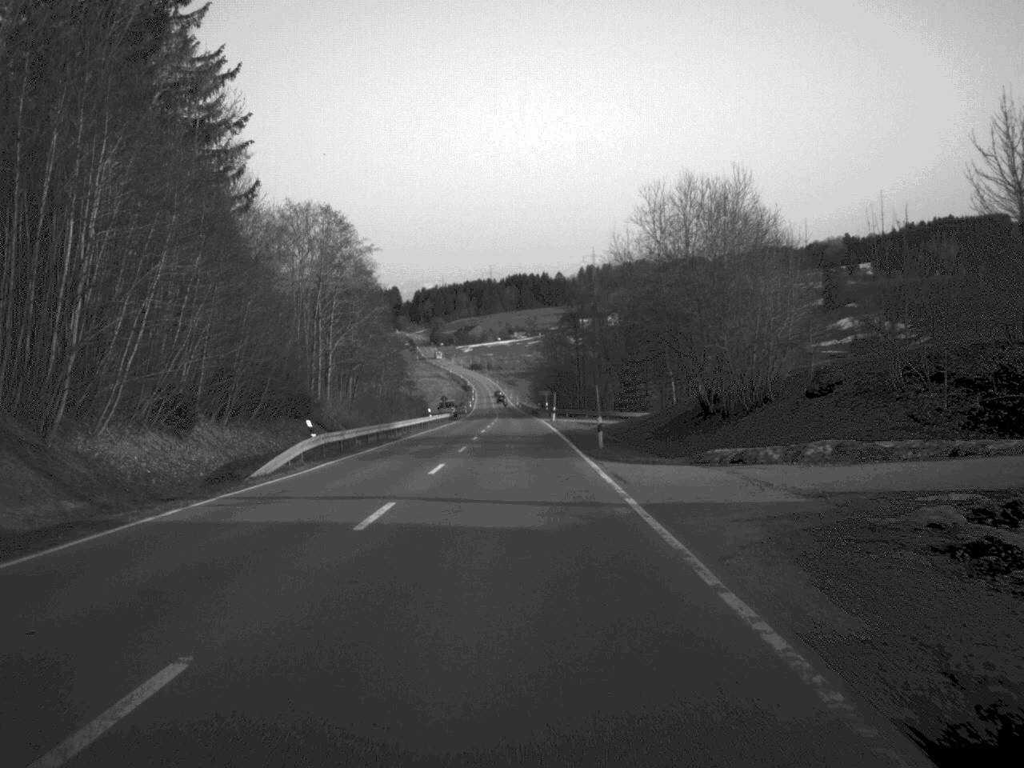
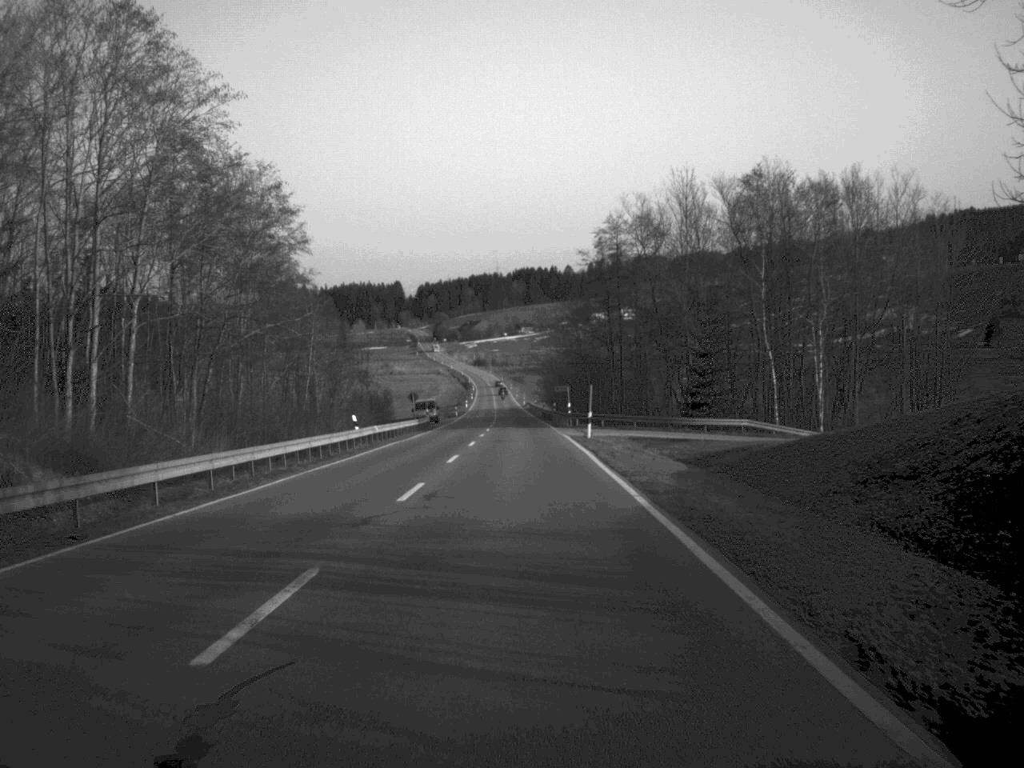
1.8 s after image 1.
(-0.2, +43.0) m; 0°
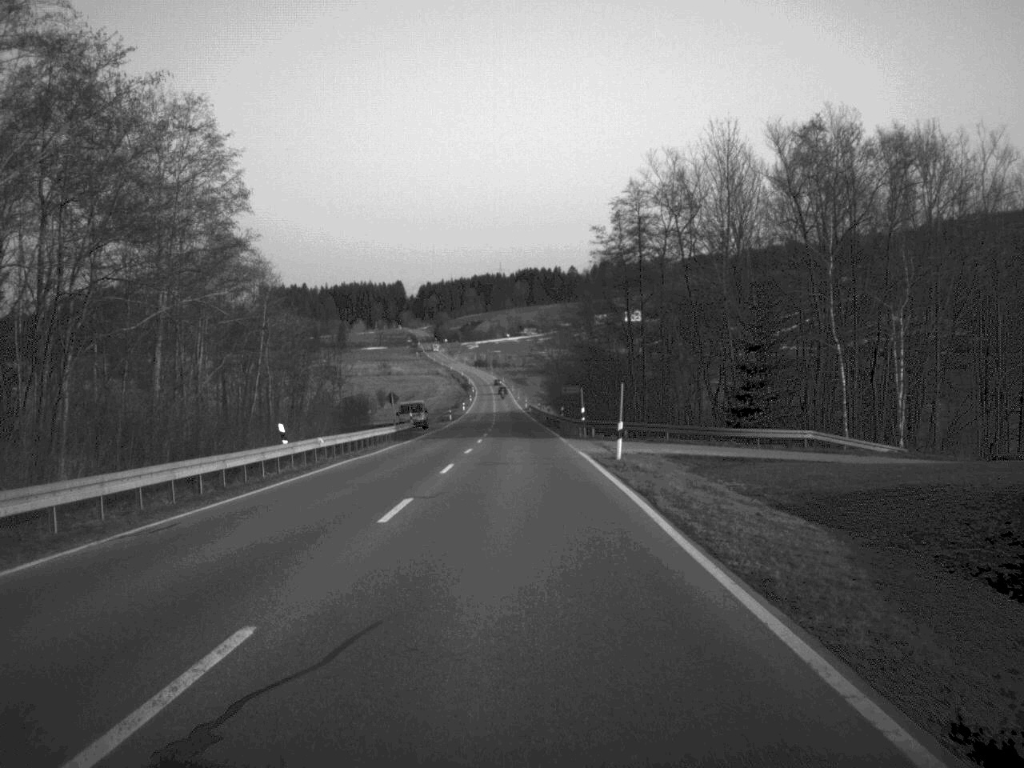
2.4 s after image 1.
(0.0, +14.8) m; 0°
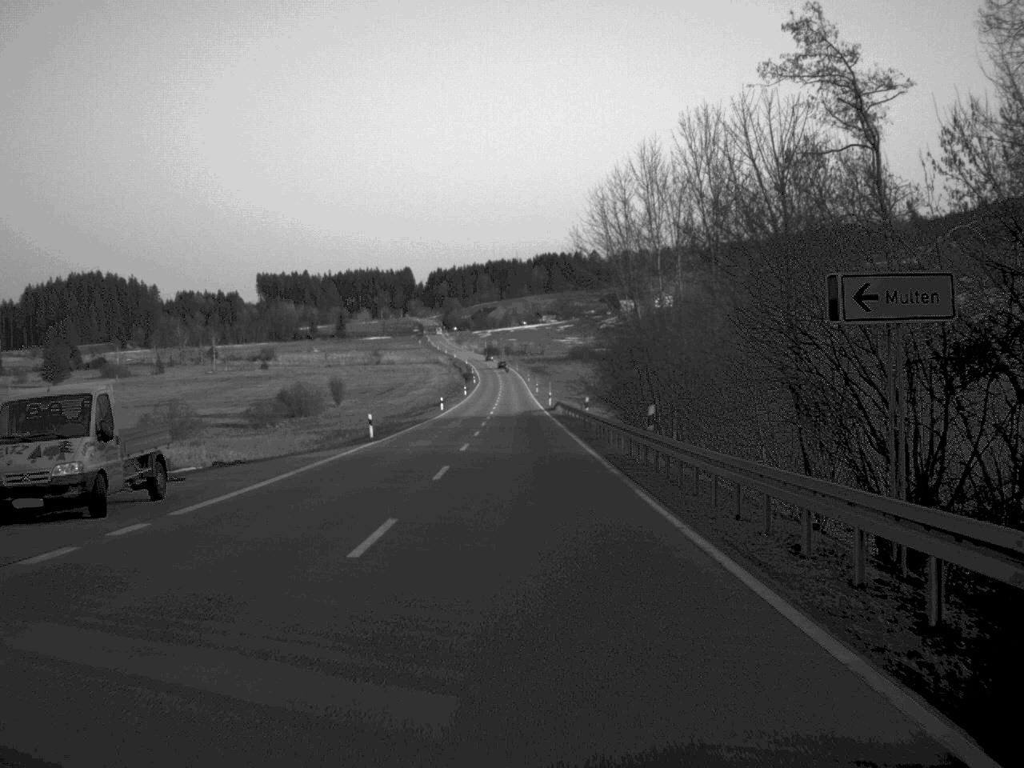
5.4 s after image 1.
(-0.5, +74.9) m; -1°
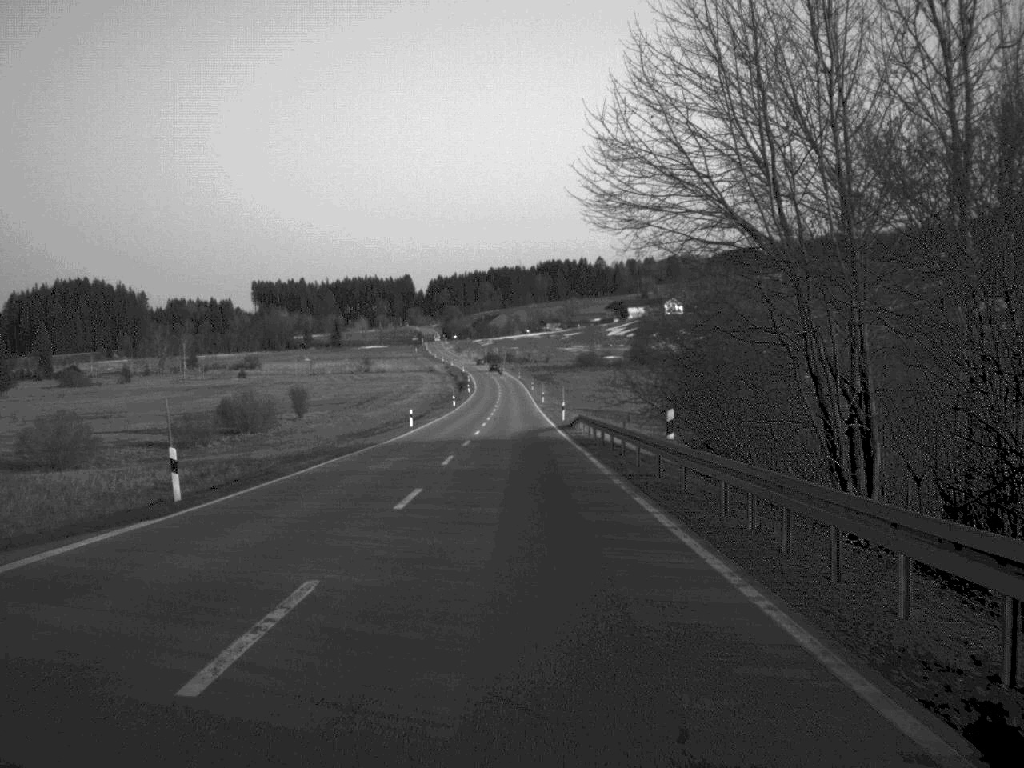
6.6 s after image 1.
(0.0, +29.5) m; 0°
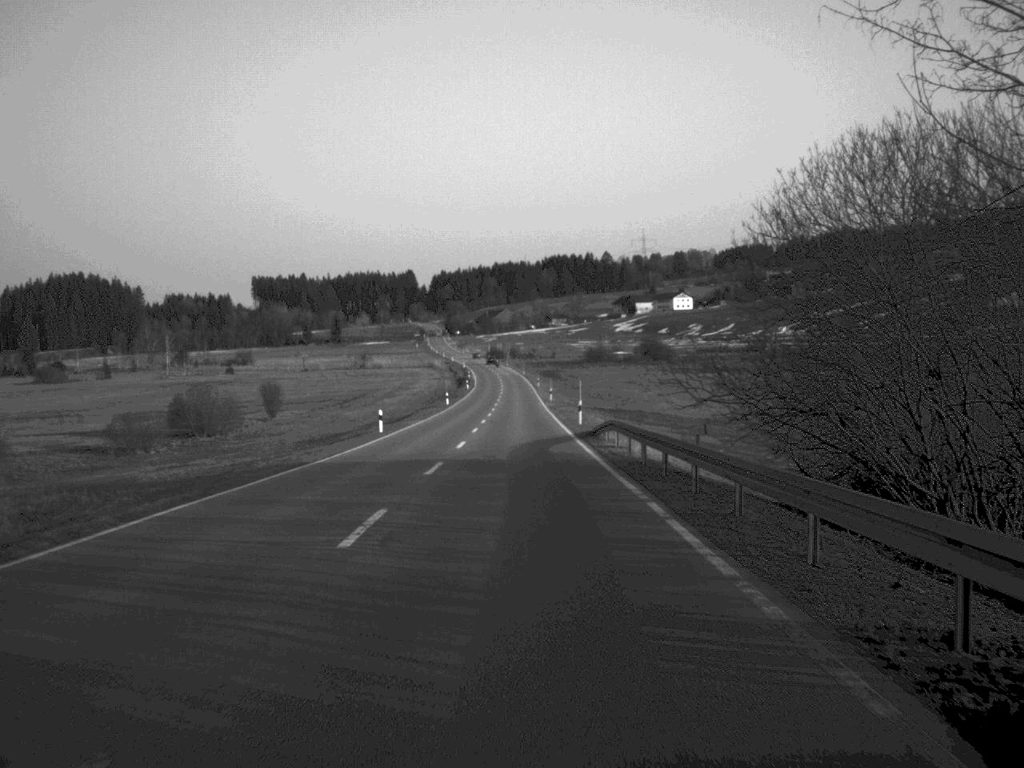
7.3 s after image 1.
(0.0, +17.2) m; 0°
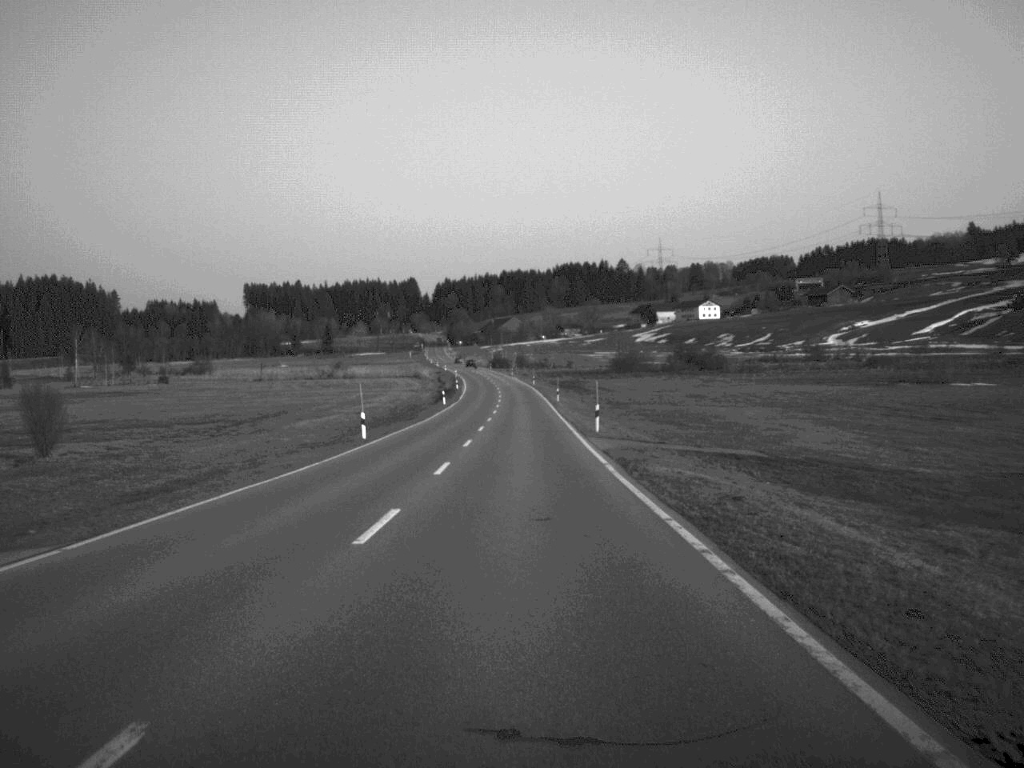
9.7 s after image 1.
(-0.2, +58.5) m; 0°
